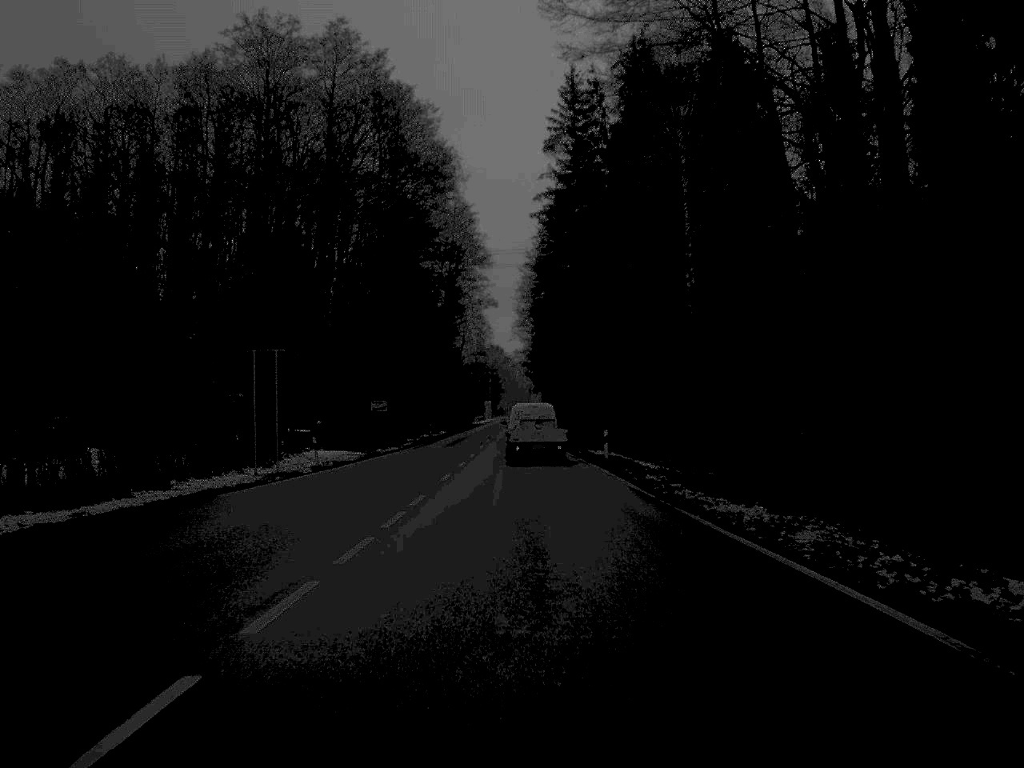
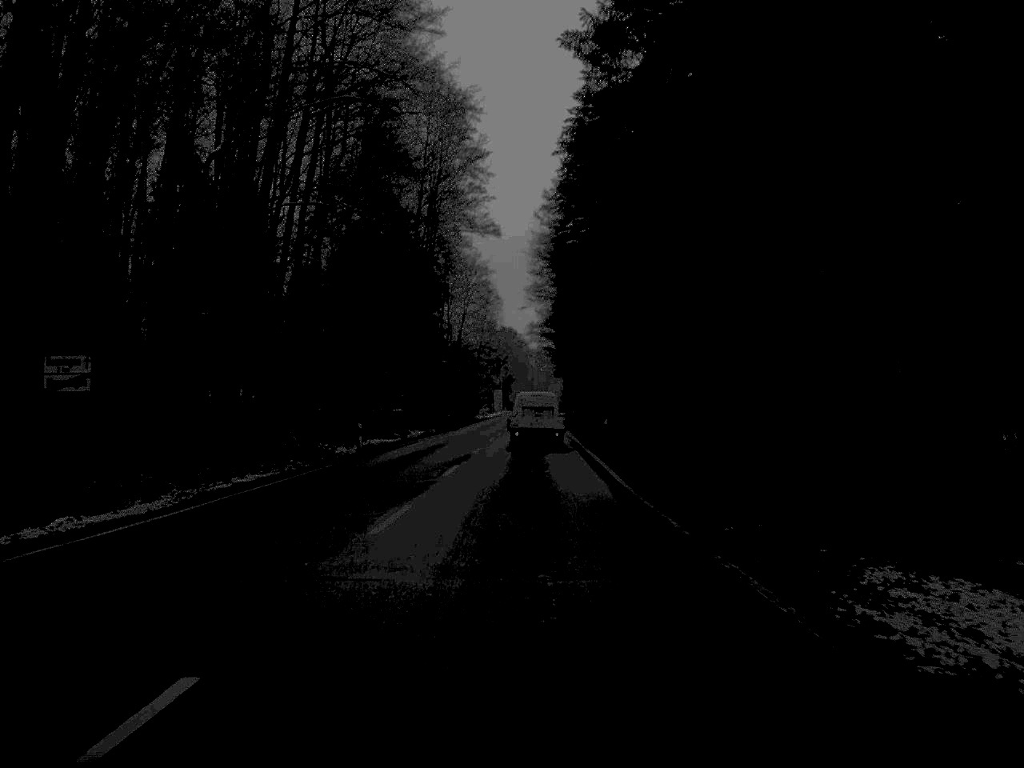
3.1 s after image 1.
(-0.1, +45.1) m; -1°
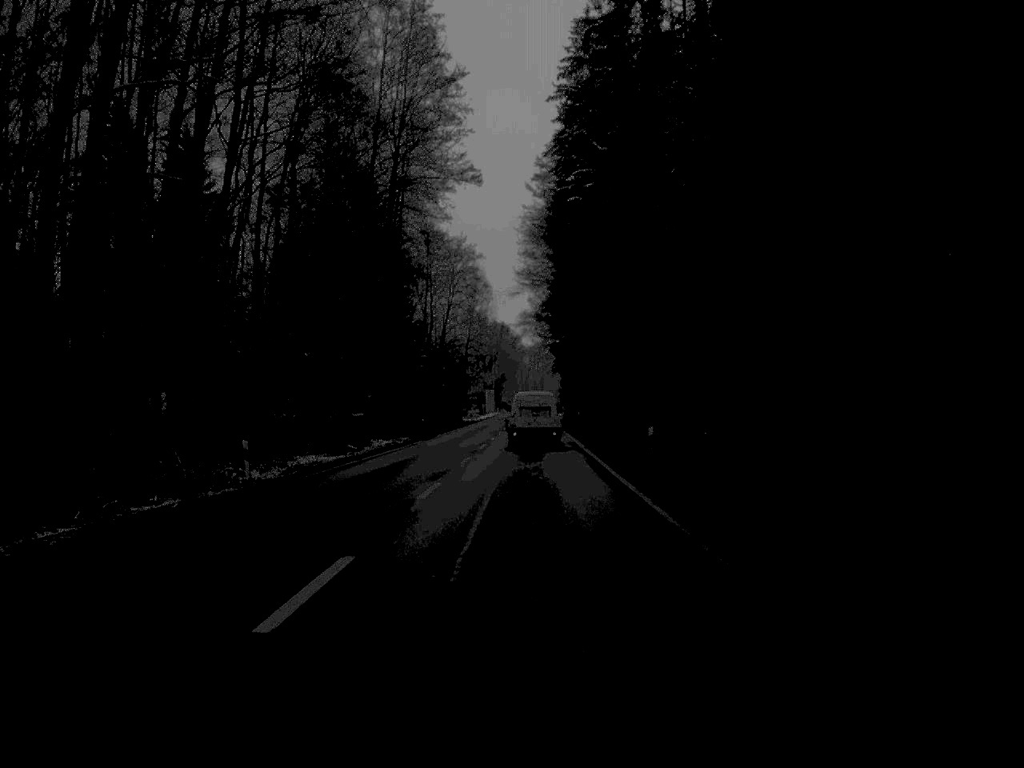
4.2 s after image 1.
(0.0, +18.7) m; 0°
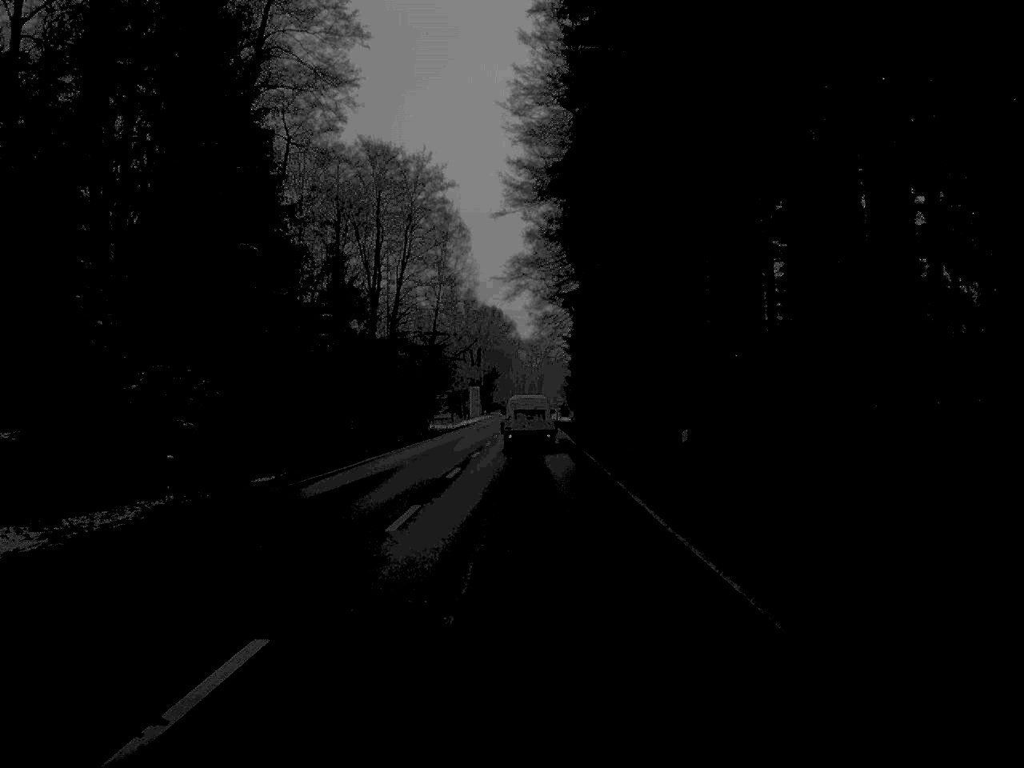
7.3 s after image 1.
(+0.2, +52.0) m; 0°
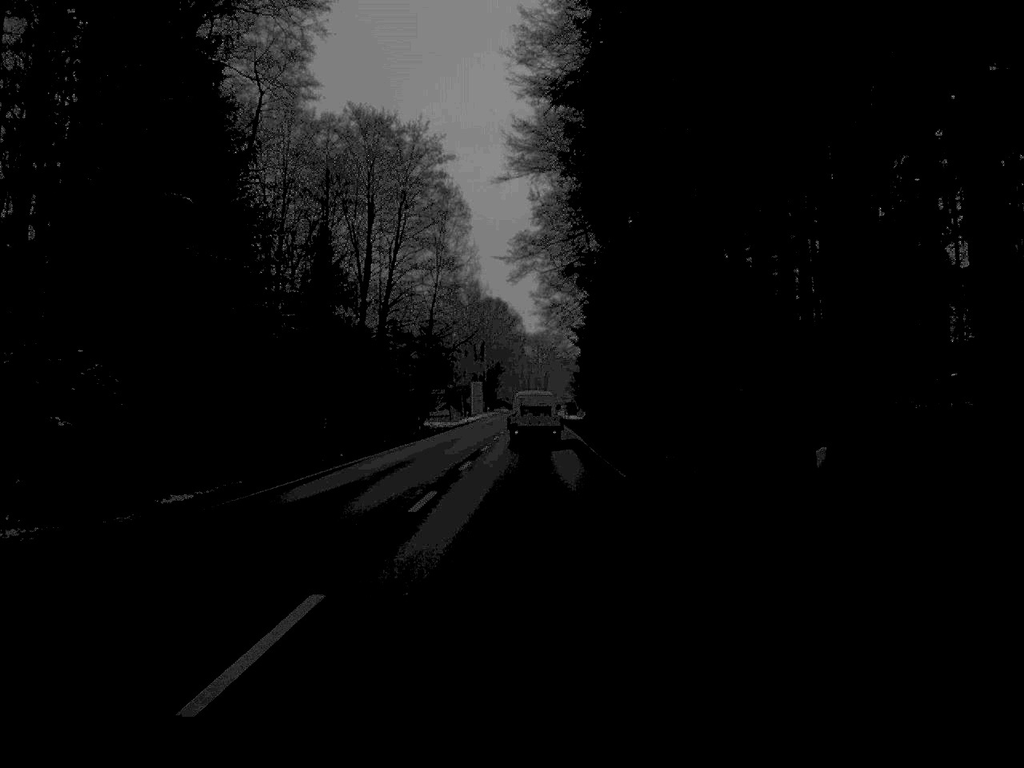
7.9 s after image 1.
(0.0, +10.1) m; 0°
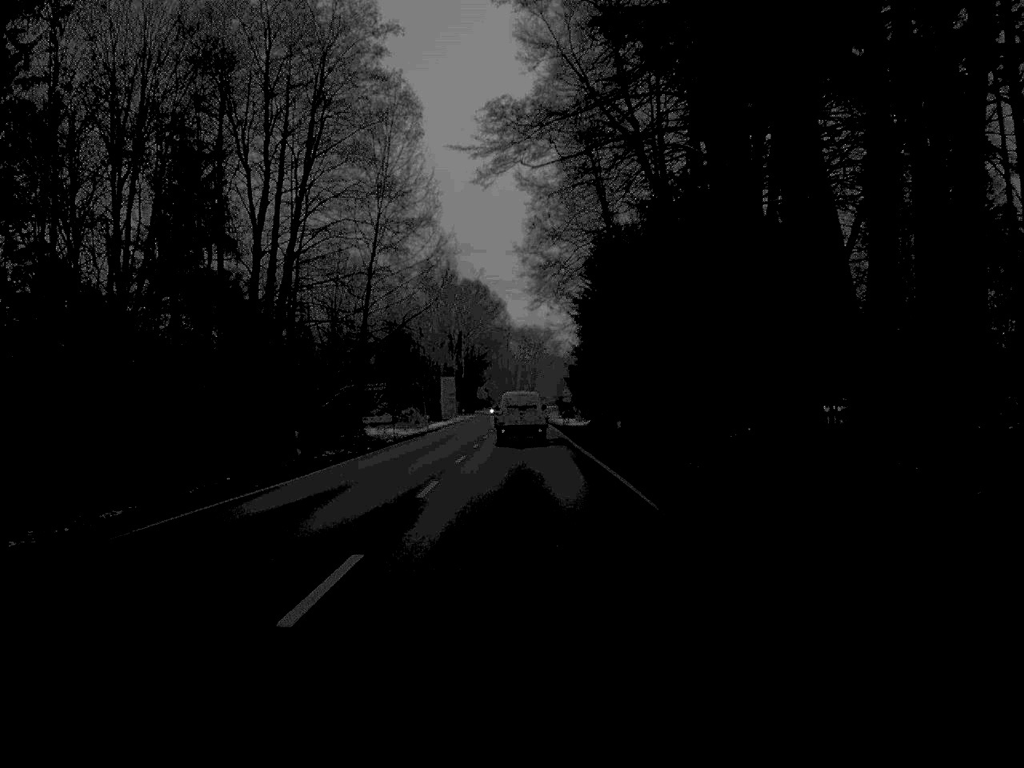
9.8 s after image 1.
(+0.2, +33.2) m; +1°
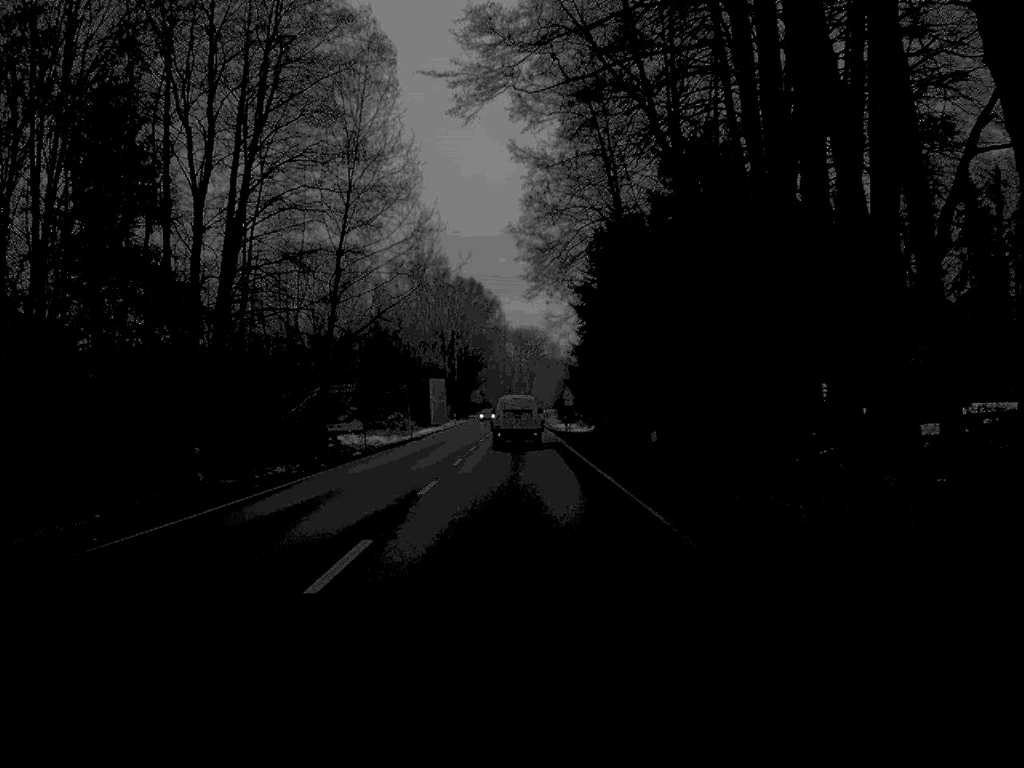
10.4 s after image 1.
(0.0, +10.4) m; 0°
